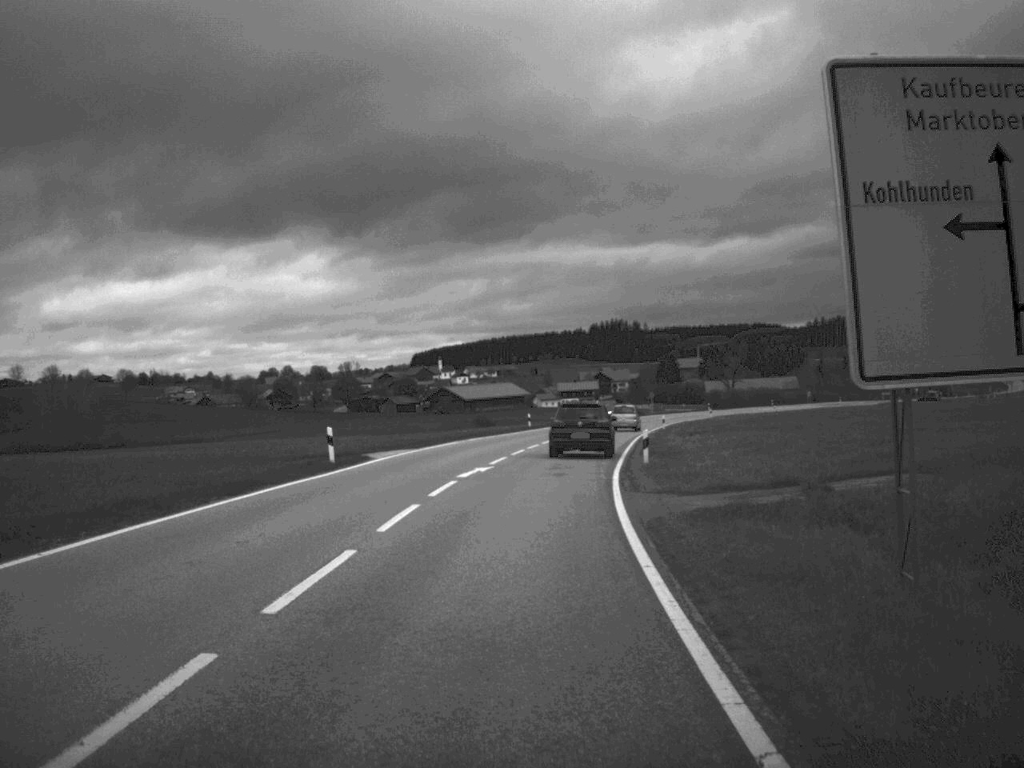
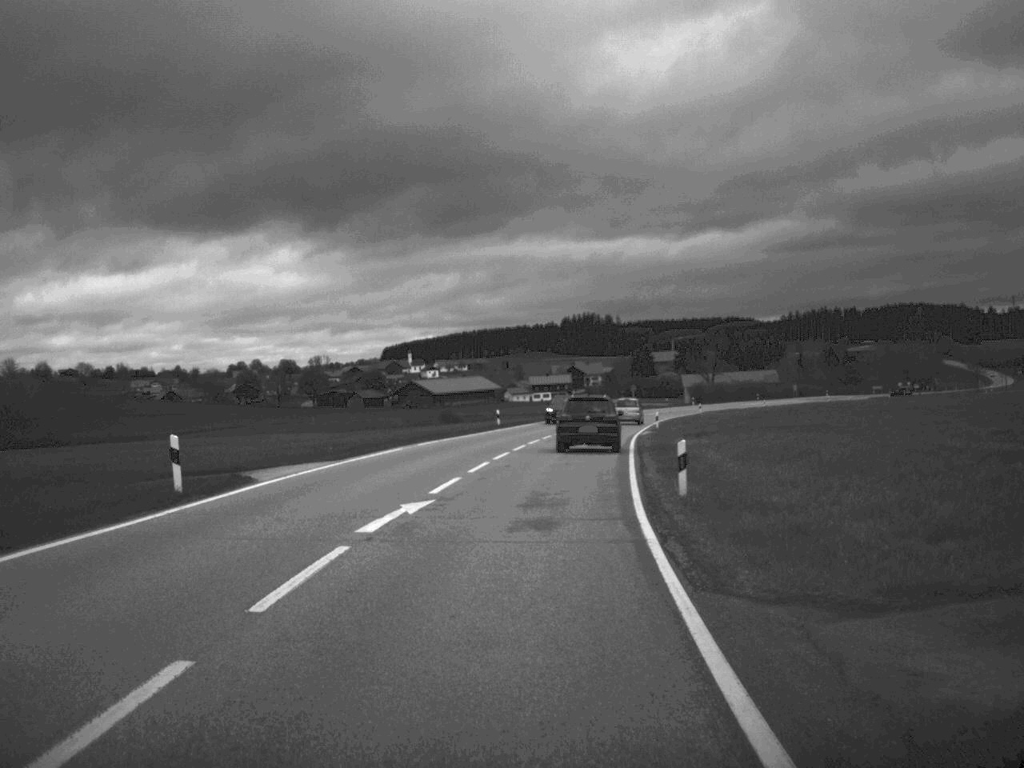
(+0.1, +12.2) m; +1°
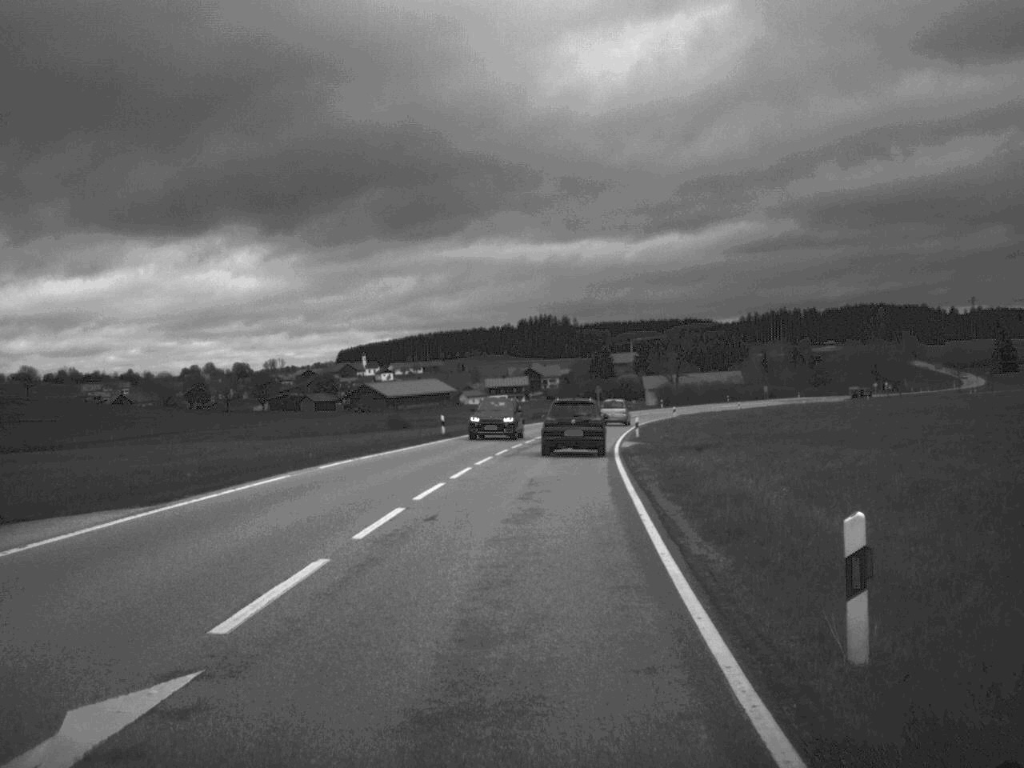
(+0.2, +12.2) m; +2°
